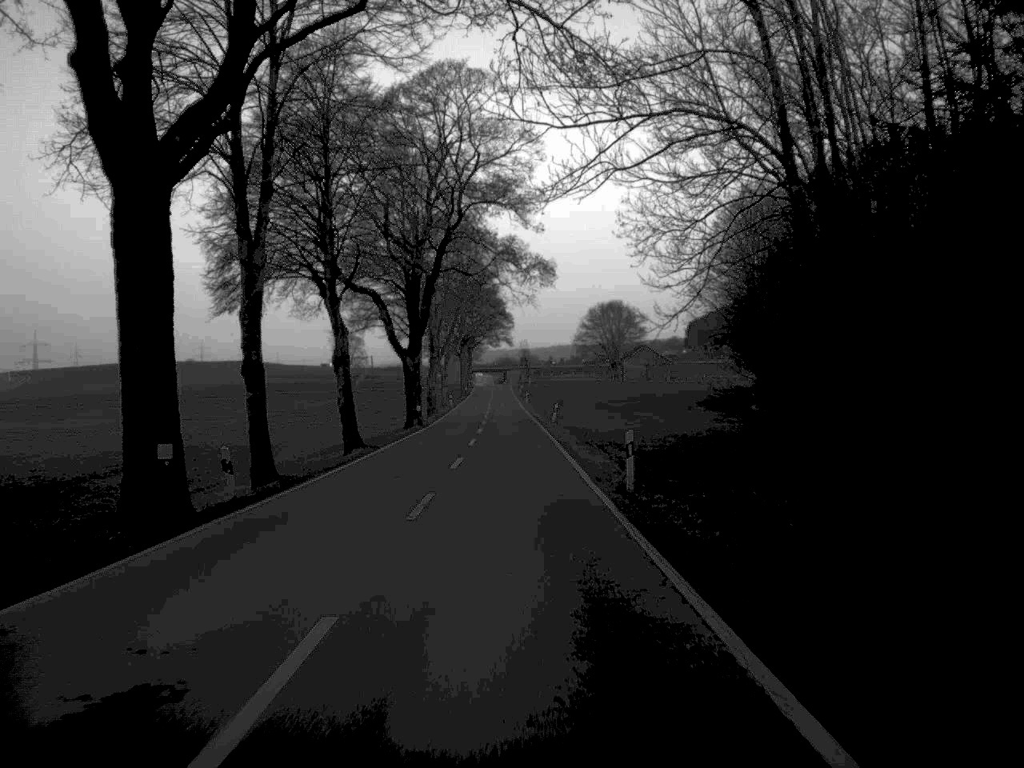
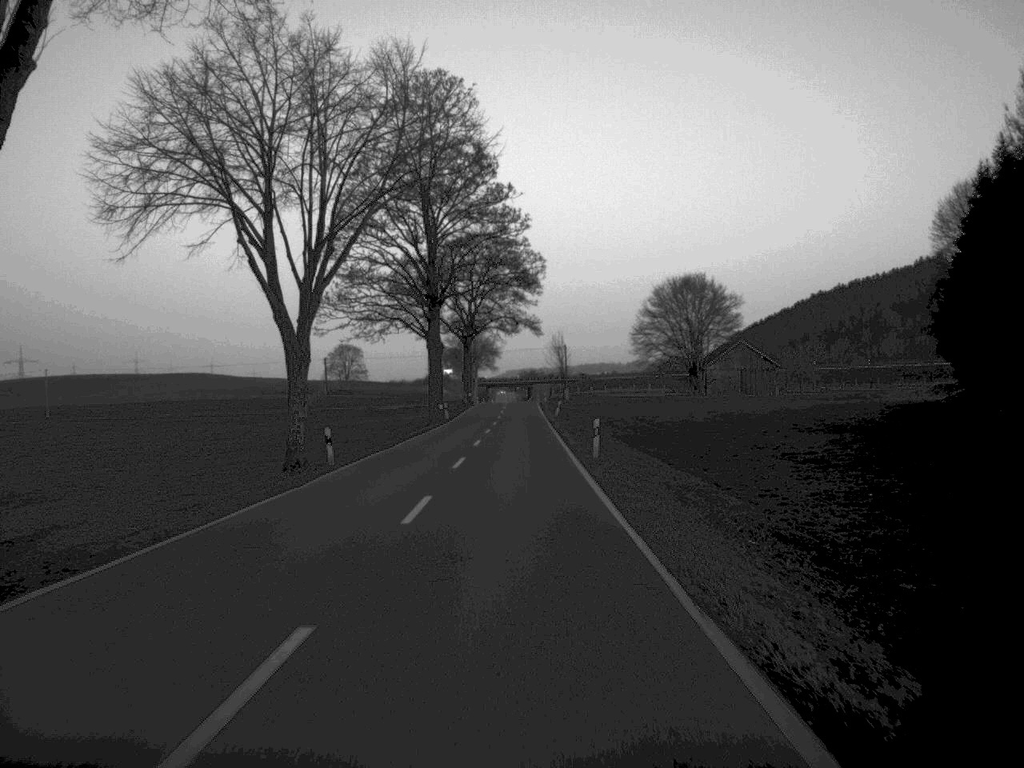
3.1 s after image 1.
(-1.0, +82.8) m; -1°
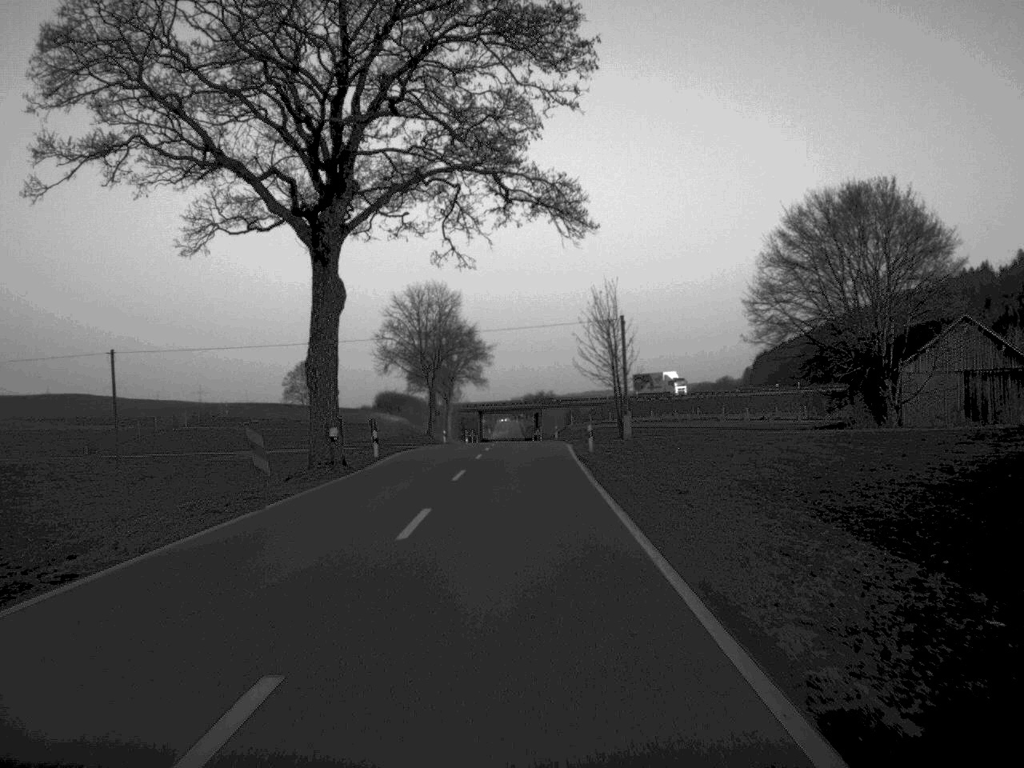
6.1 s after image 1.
(-0.2, +83.6) m; 0°
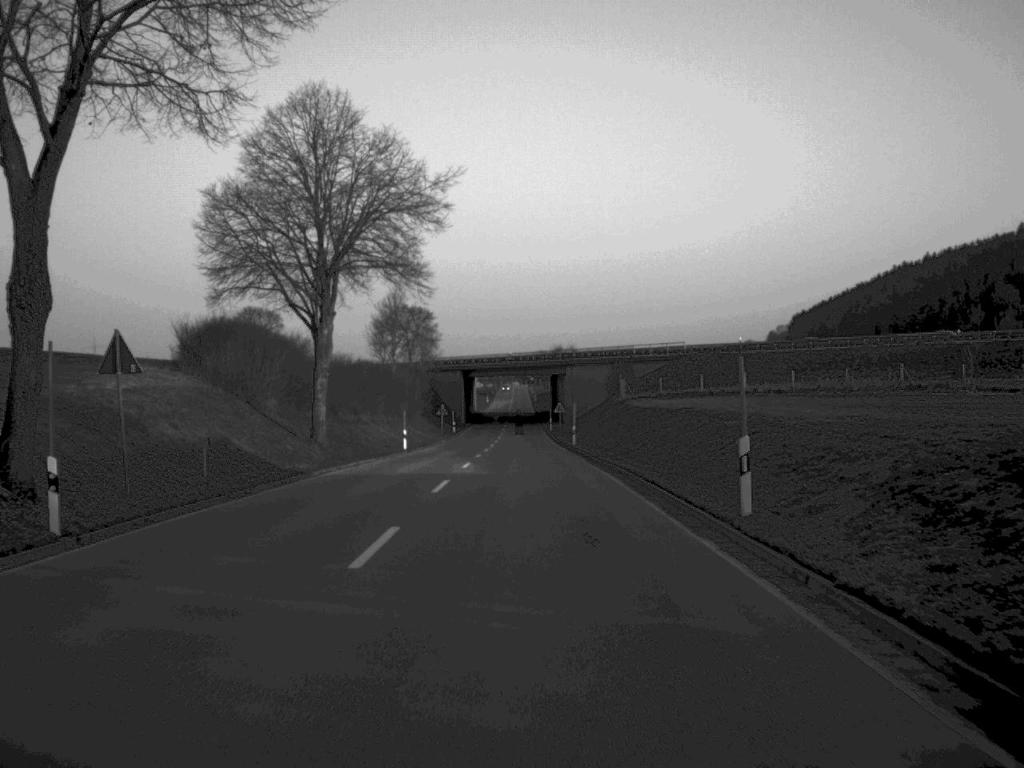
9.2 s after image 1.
(-0.3, +84.2) m; -1°
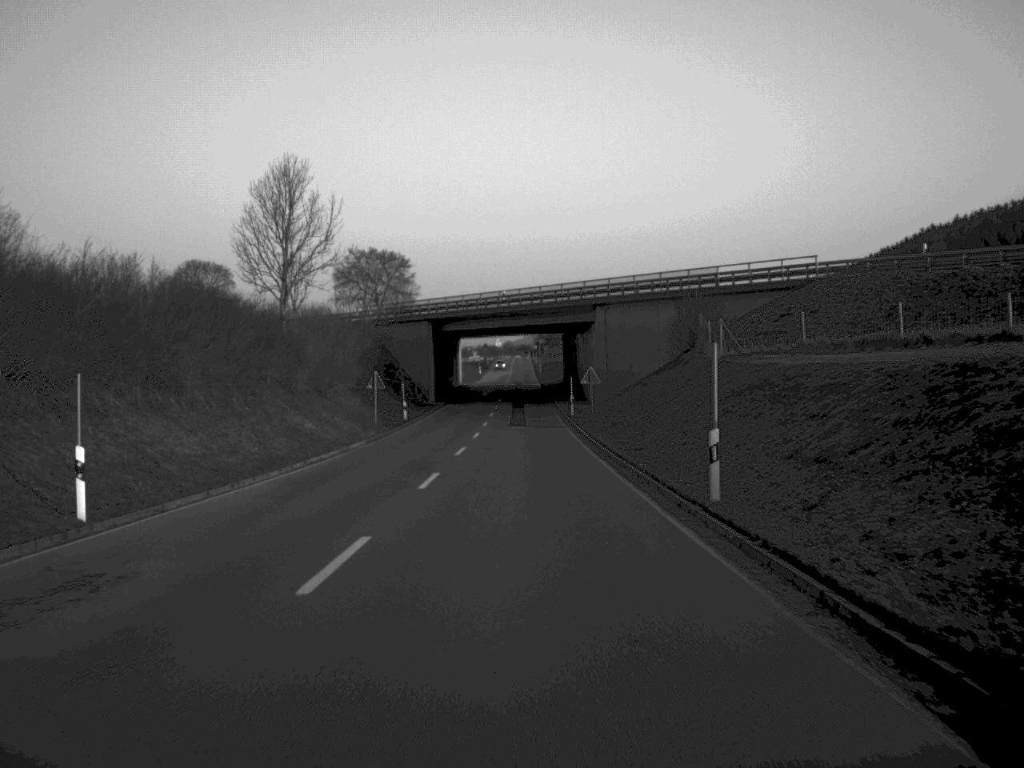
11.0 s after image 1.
(-0.1, +48.5) m; 0°
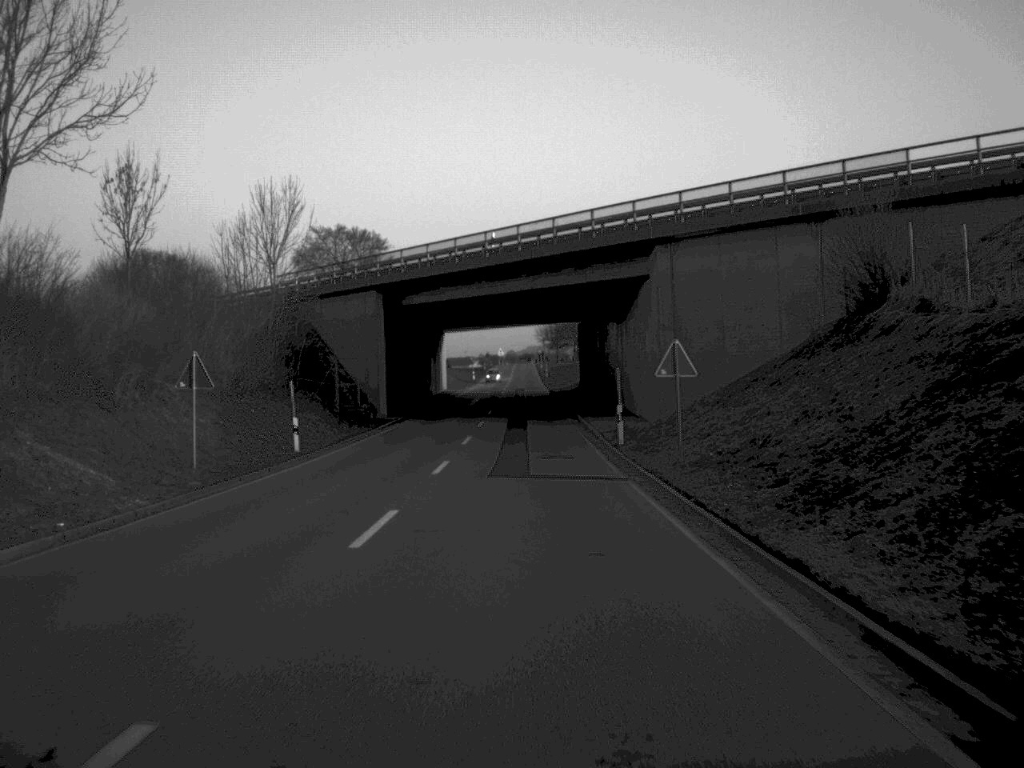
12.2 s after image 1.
(0.0, +32.4) m; 0°
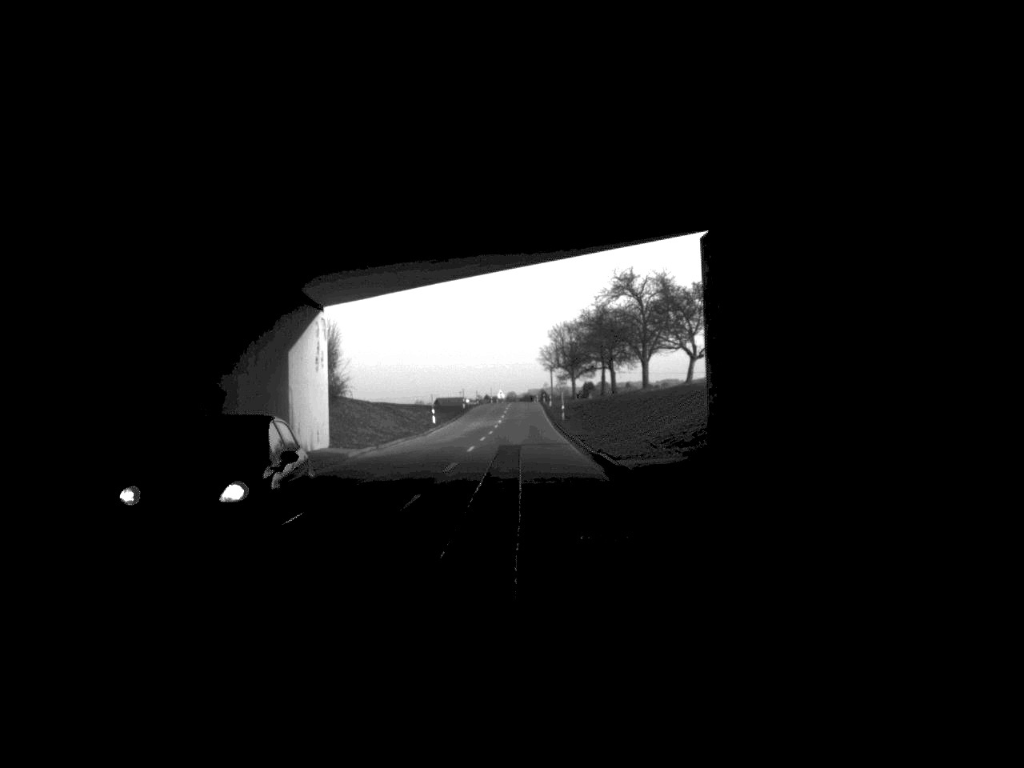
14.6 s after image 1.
(+0.1, +66.2) m; 0°
